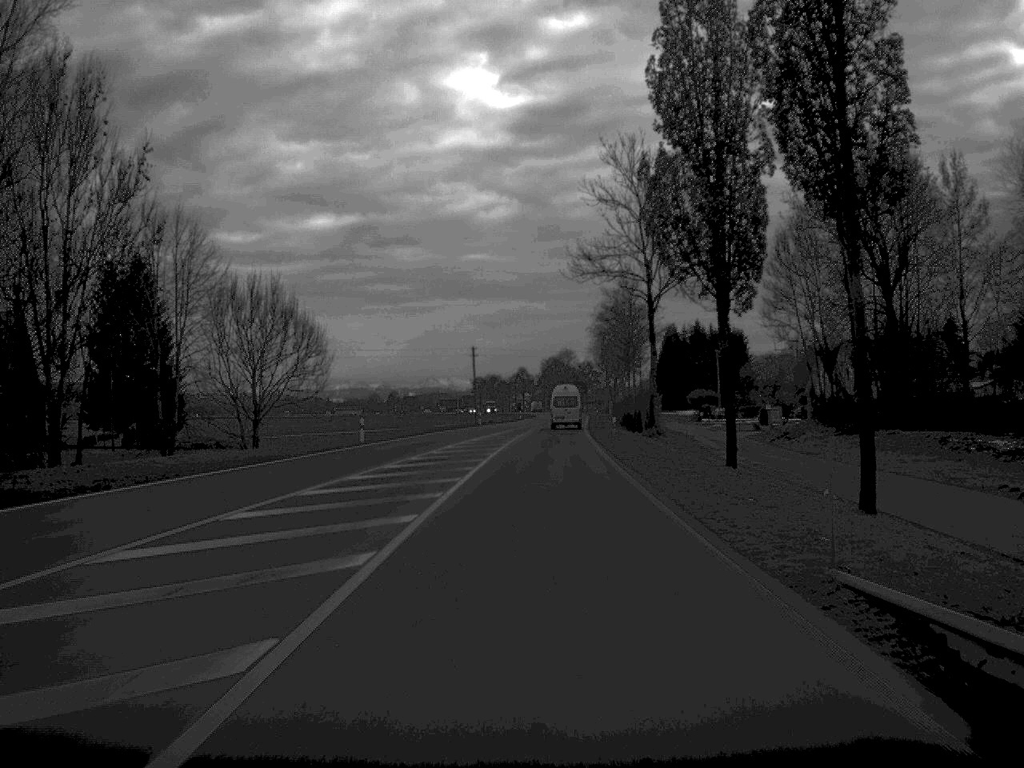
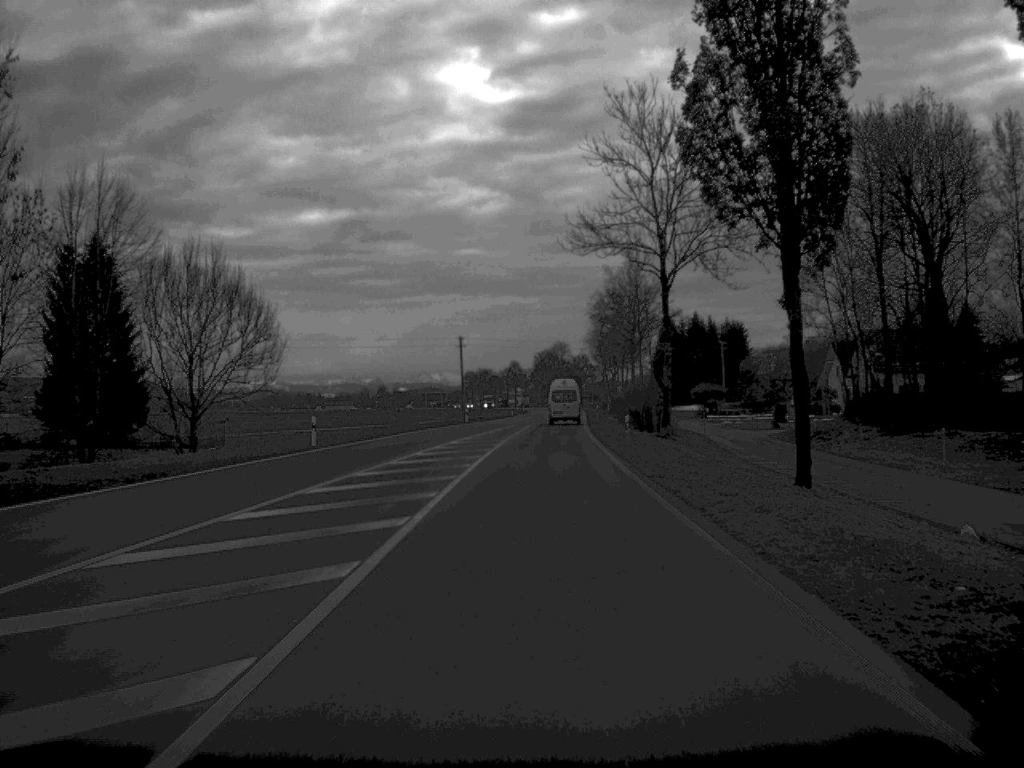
(0.0, +10.7) m; 0°
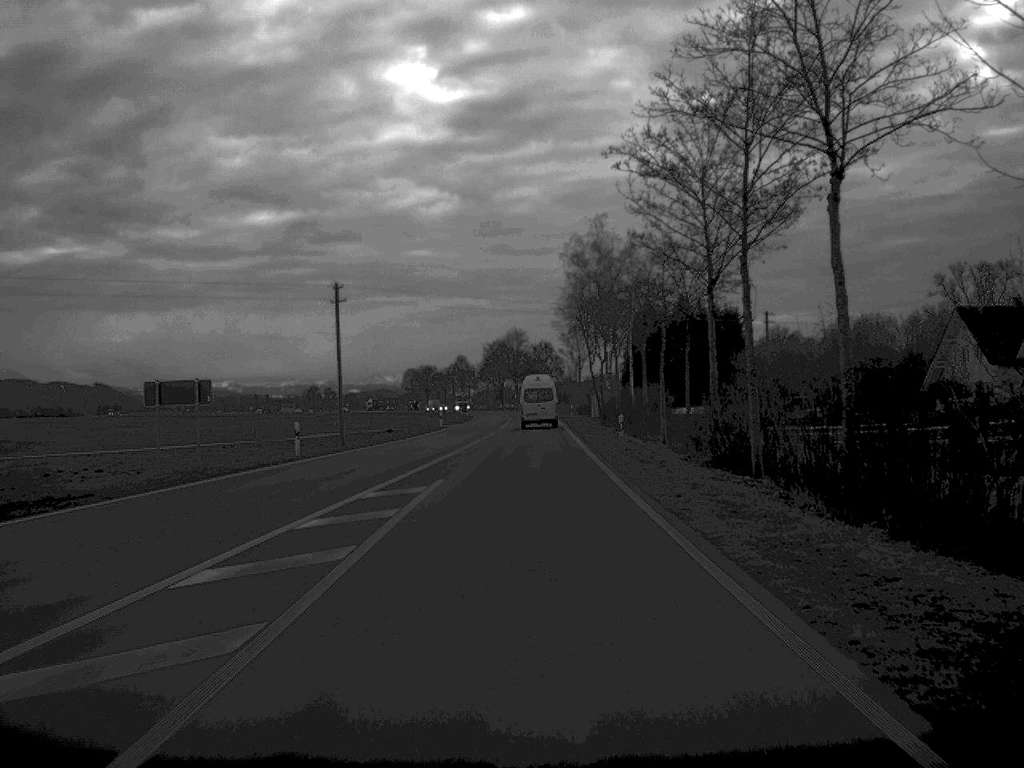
(+0.9, +55.7) m; +2°
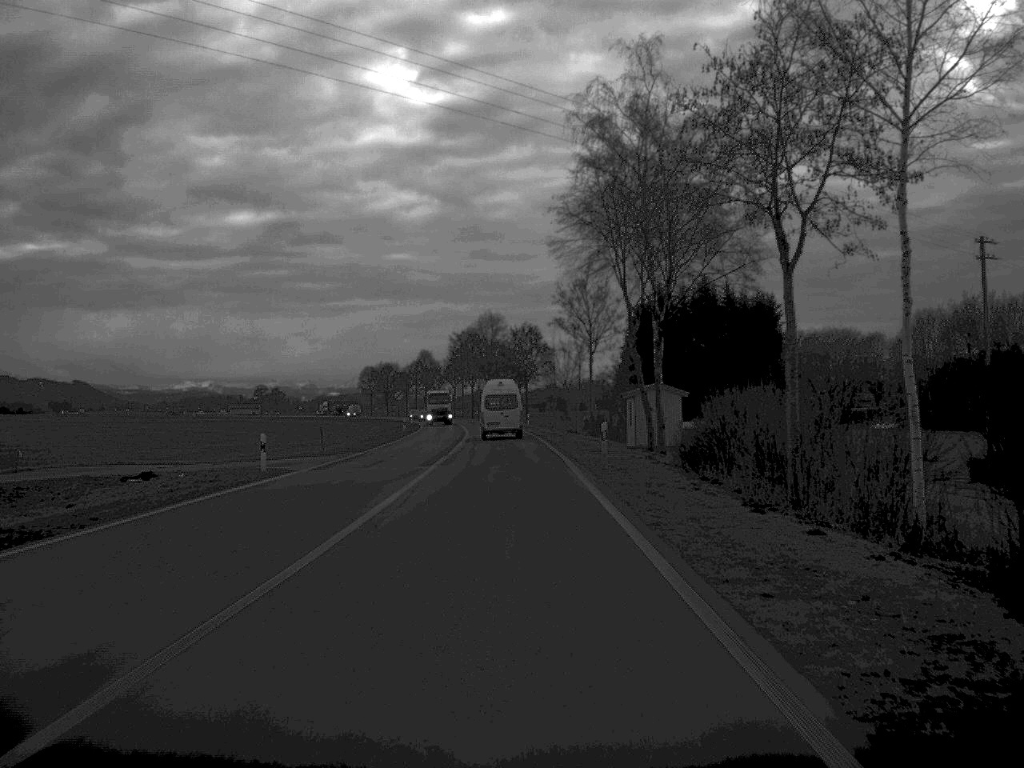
(+0.5, +54.1) m; +1°
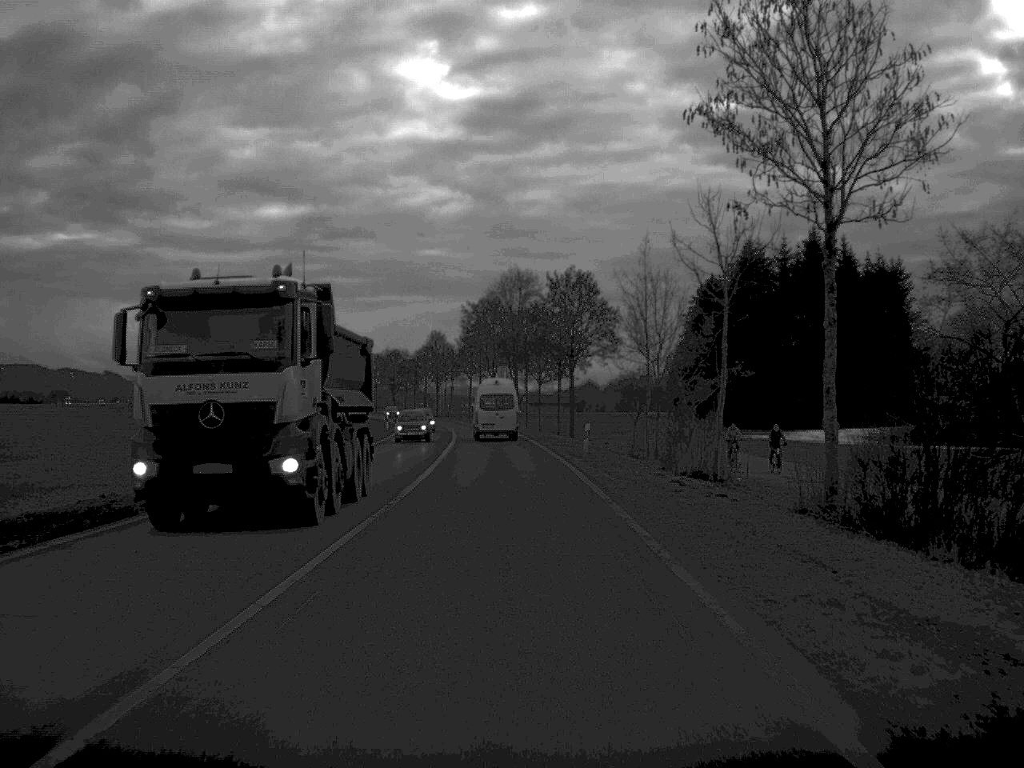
(-0.7, +52.9) m; -2°
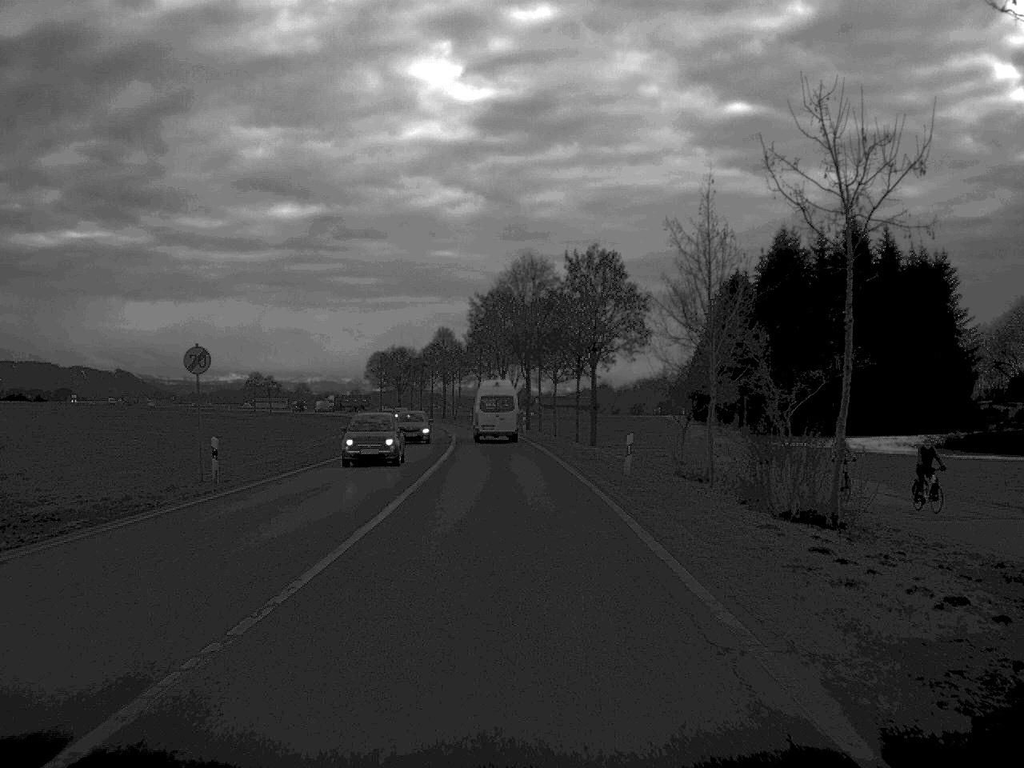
(-0.1, +11.9) m; -1°
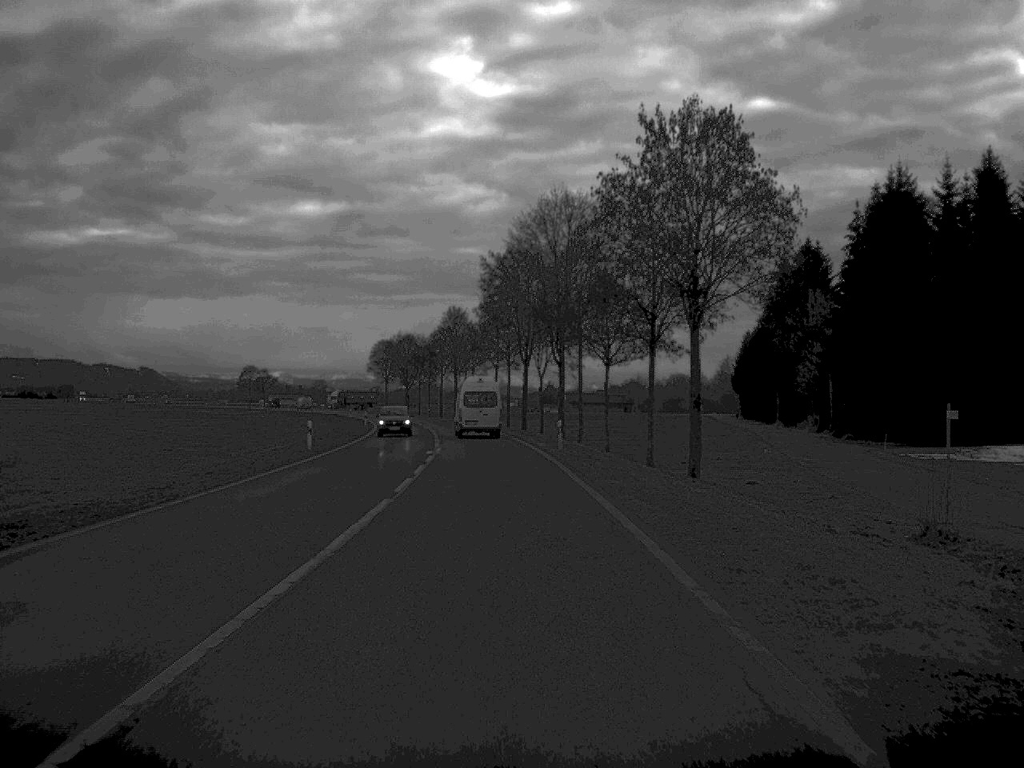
(-0.4, +32.7) m; -1°
